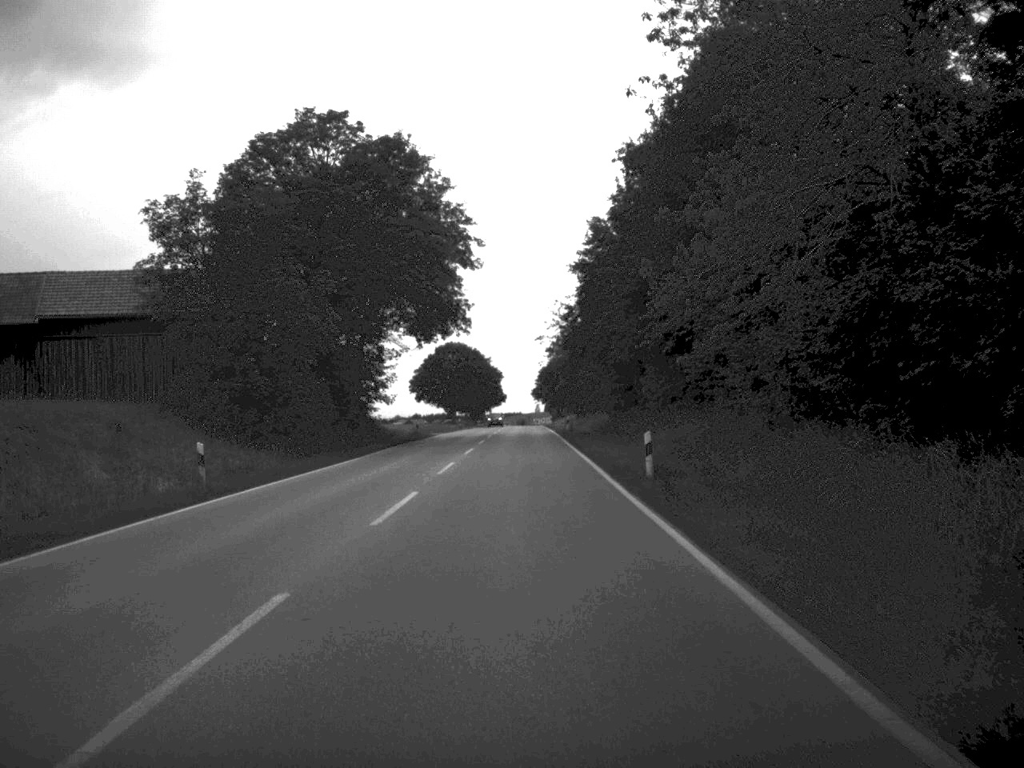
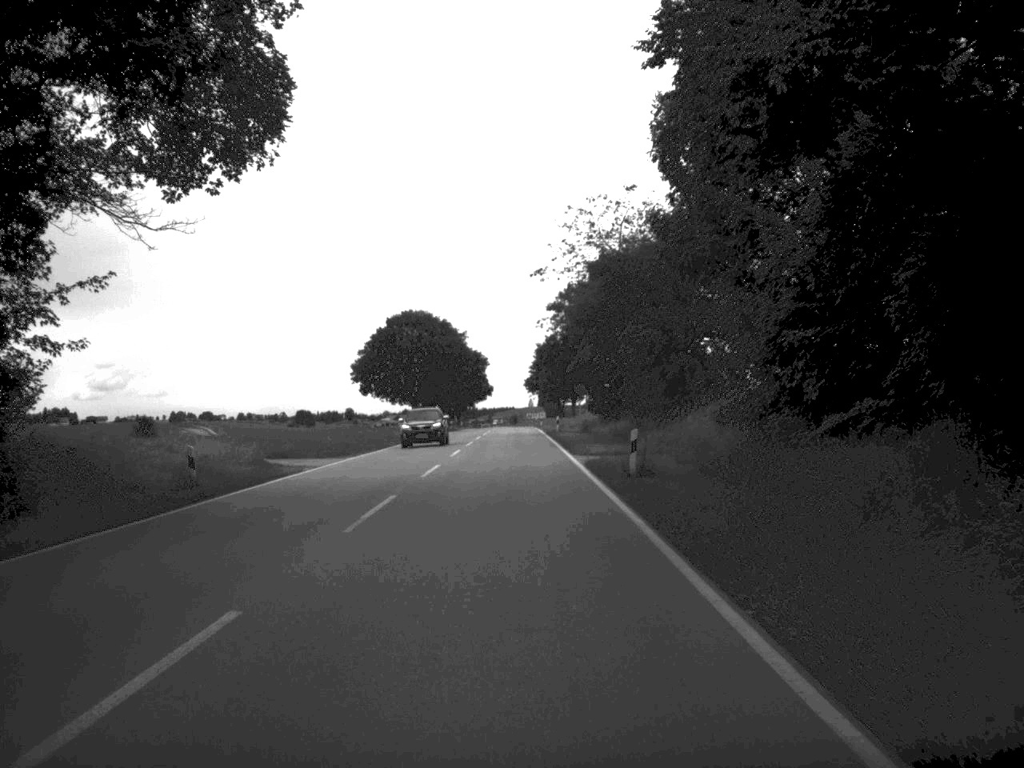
(+0.1, +49.7) m; 0°
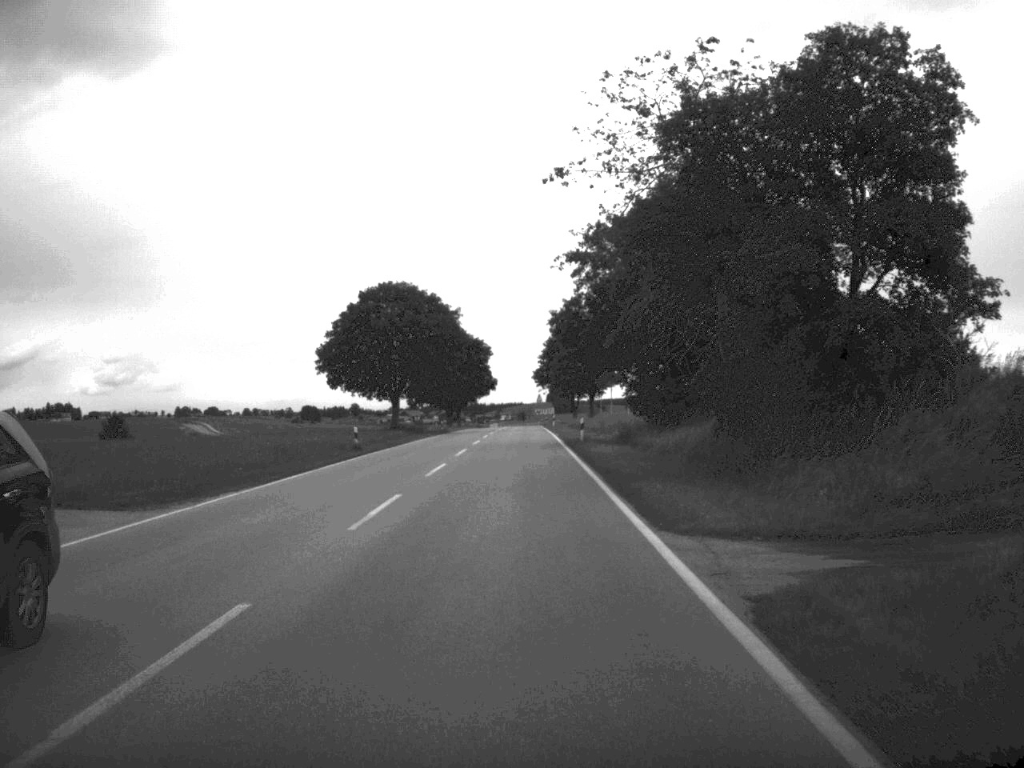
(-0.1, +23.8) m; 0°
